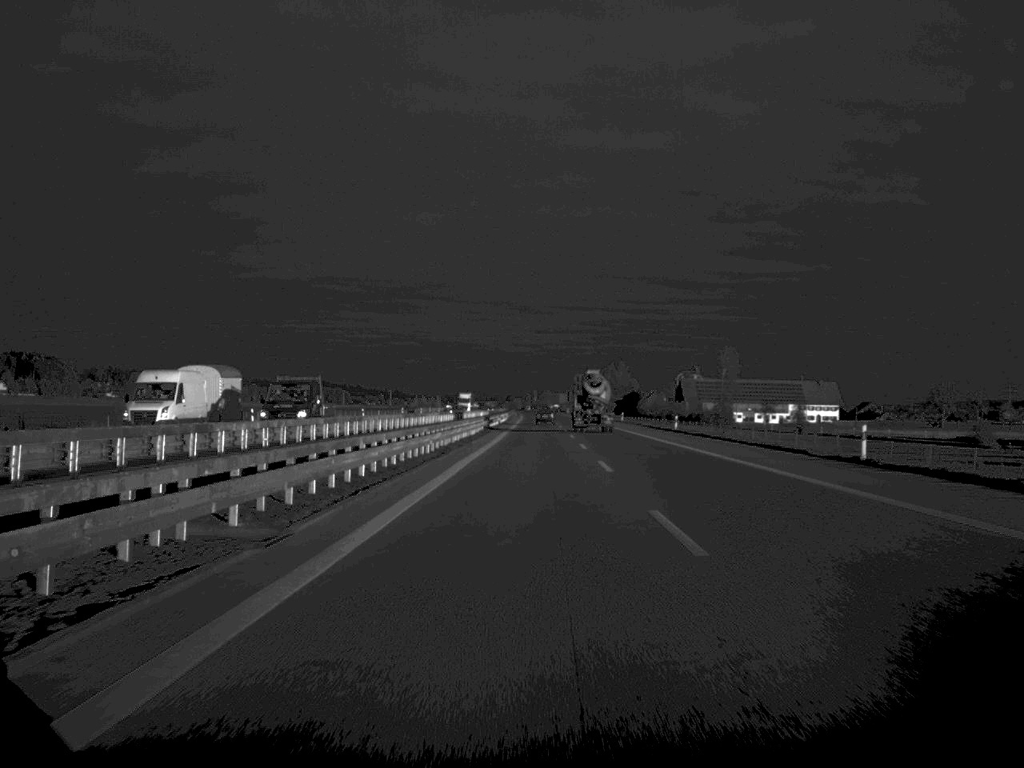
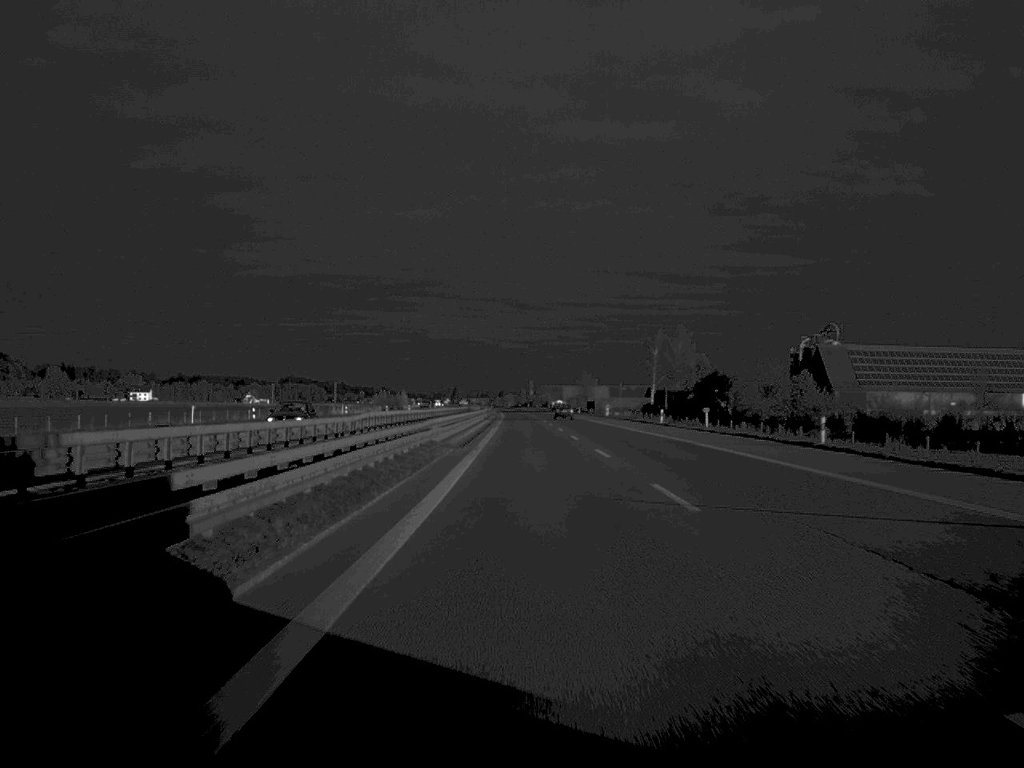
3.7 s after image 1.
(+0.6, +174.4) m; 0°
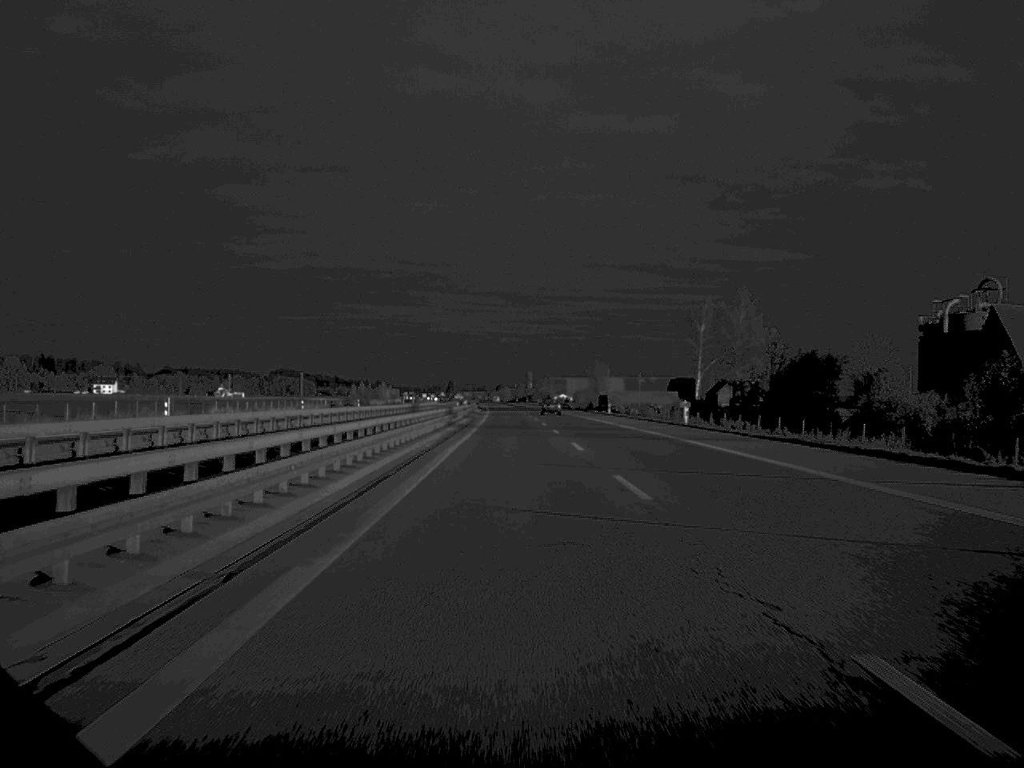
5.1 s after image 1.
(0.0, +69.8) m; 0°
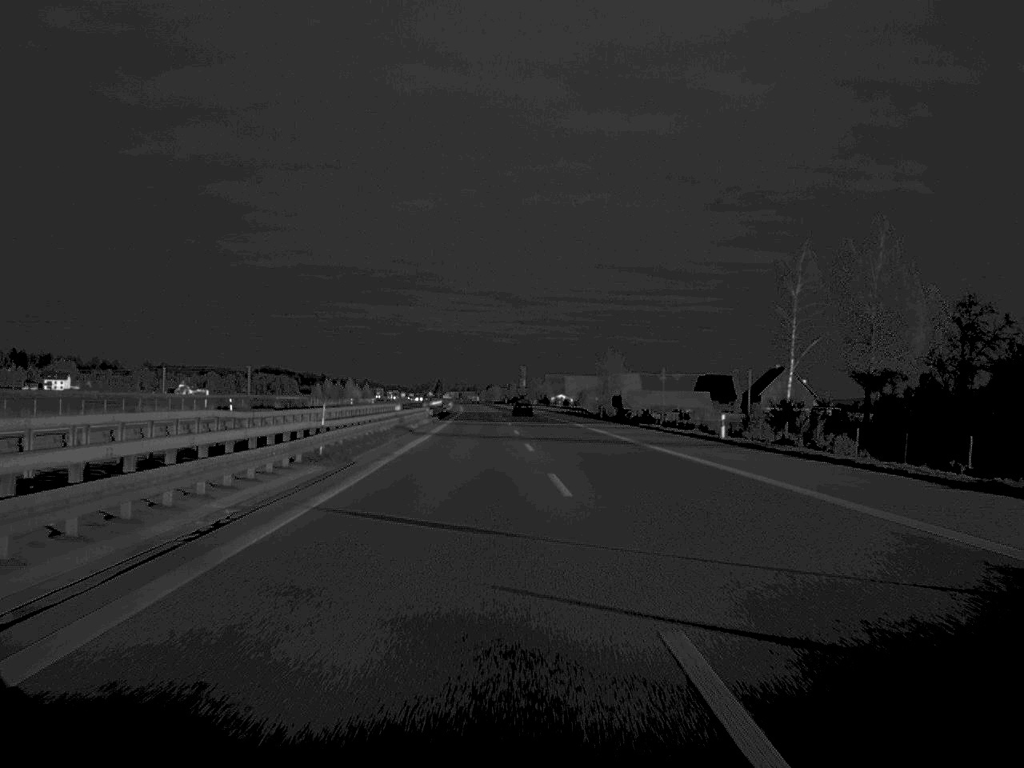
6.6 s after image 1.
(+0.1, +70.3) m; 0°
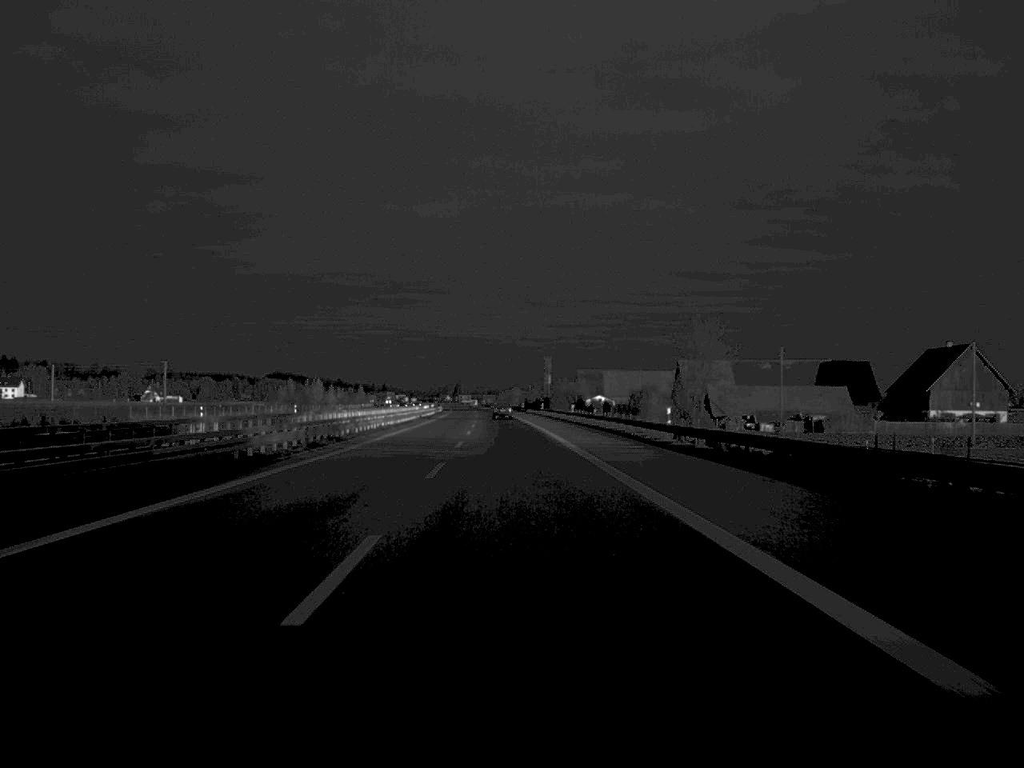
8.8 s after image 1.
(-0.4, +100.7) m; -1°
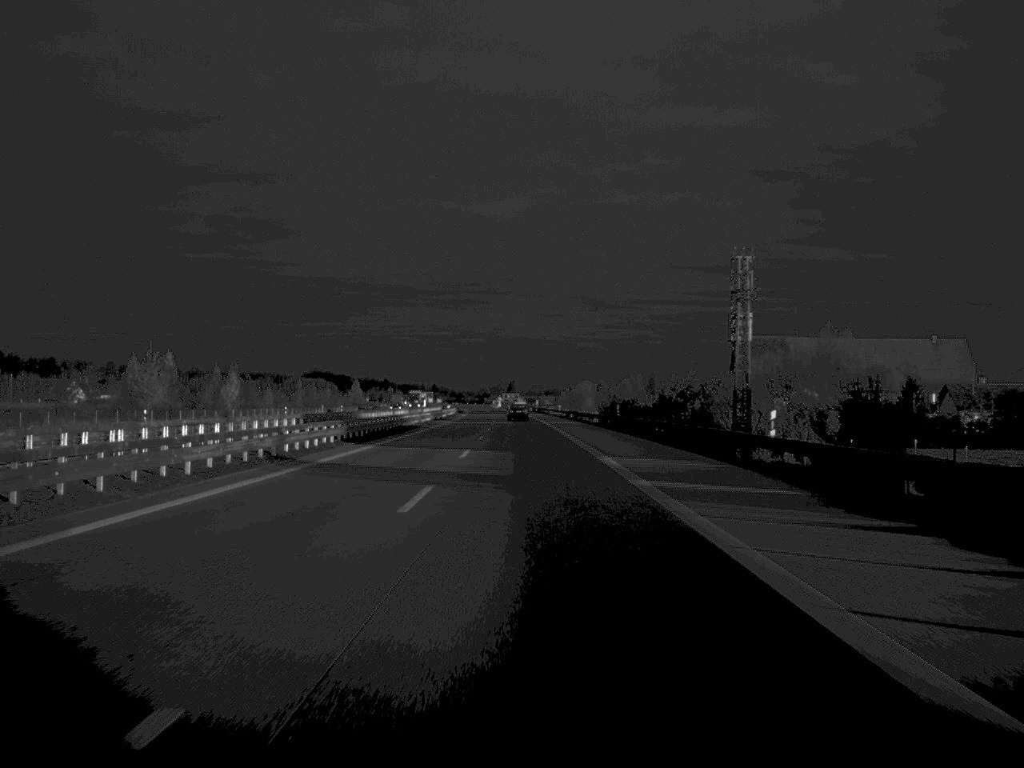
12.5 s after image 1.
(-4.8, +169.2) m; -3°
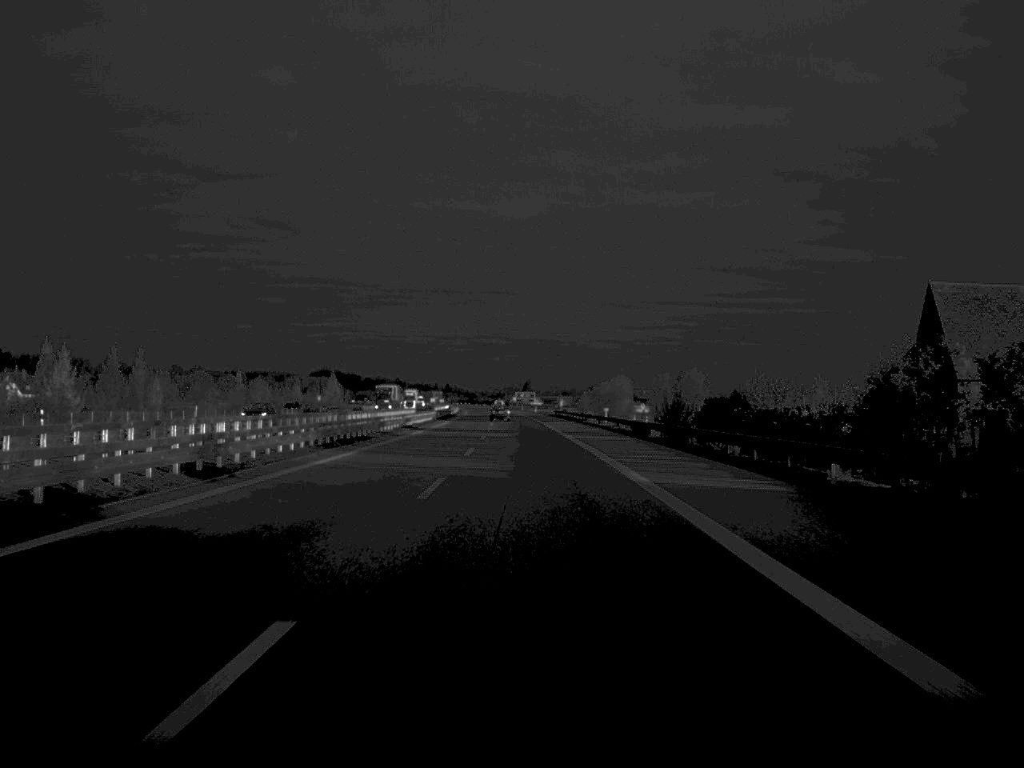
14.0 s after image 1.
(-0.4, +68.9) m; -1°
